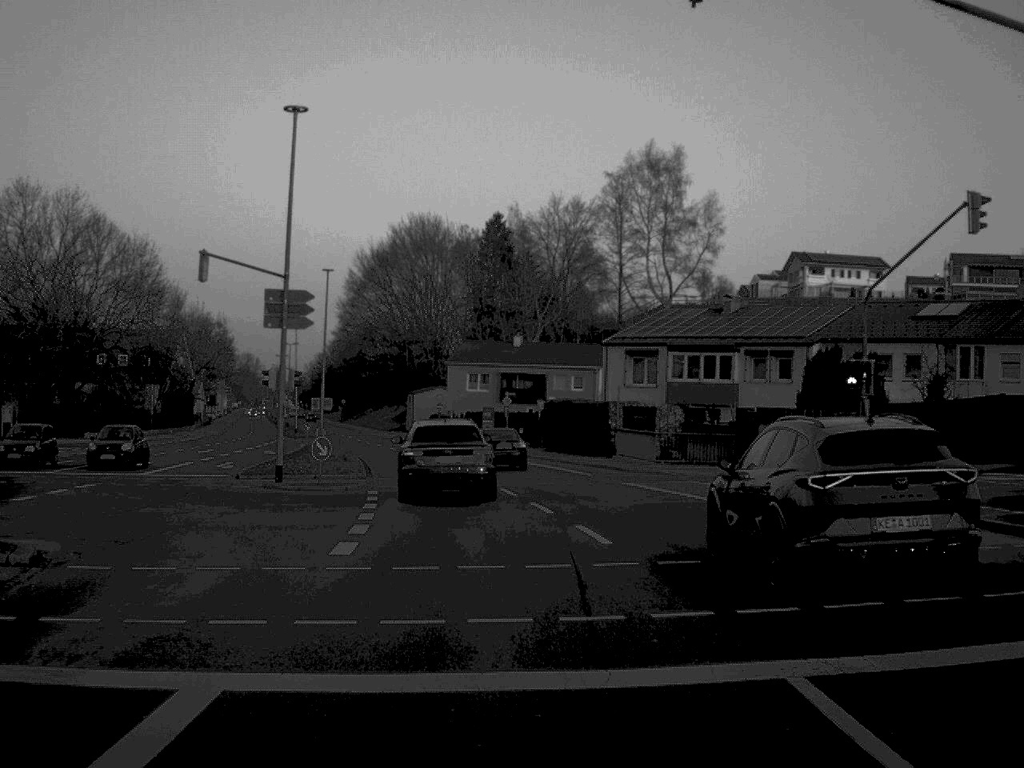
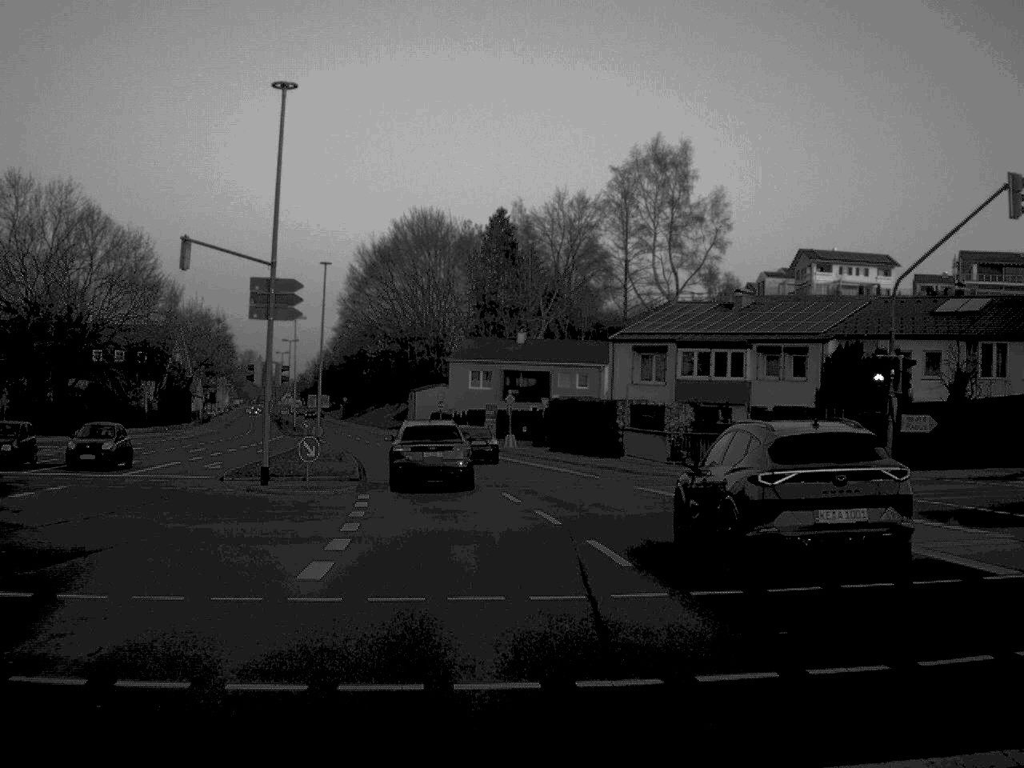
(0.0, +2.4) m; 0°
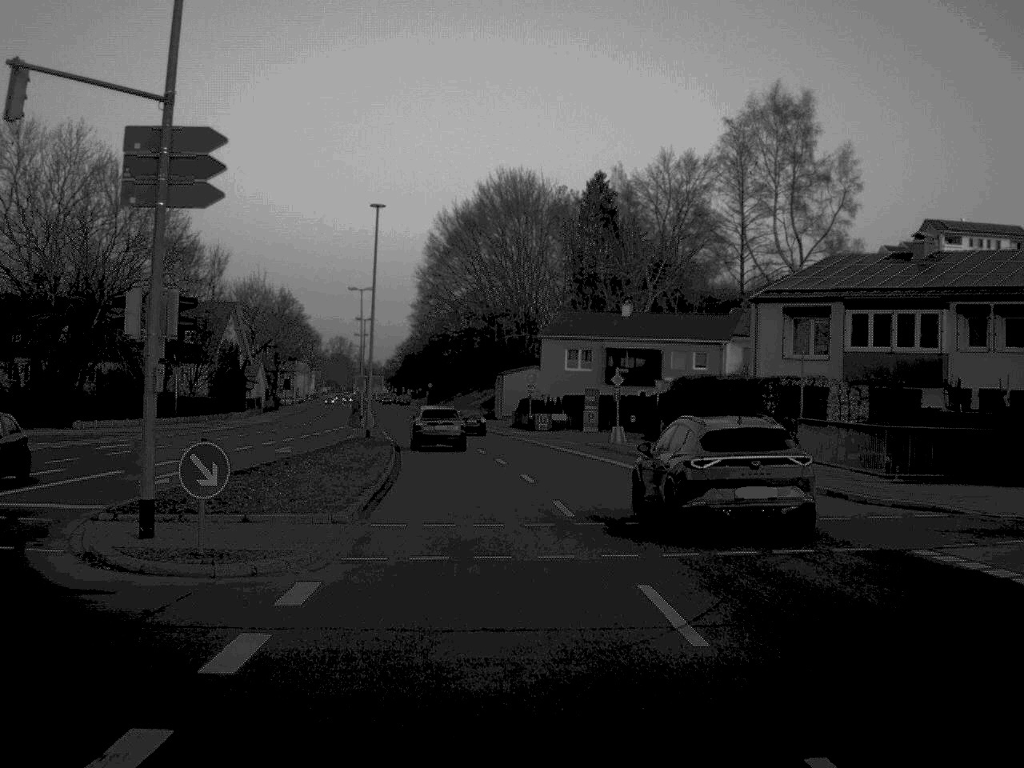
(-0.5, +16.9) m; -4°
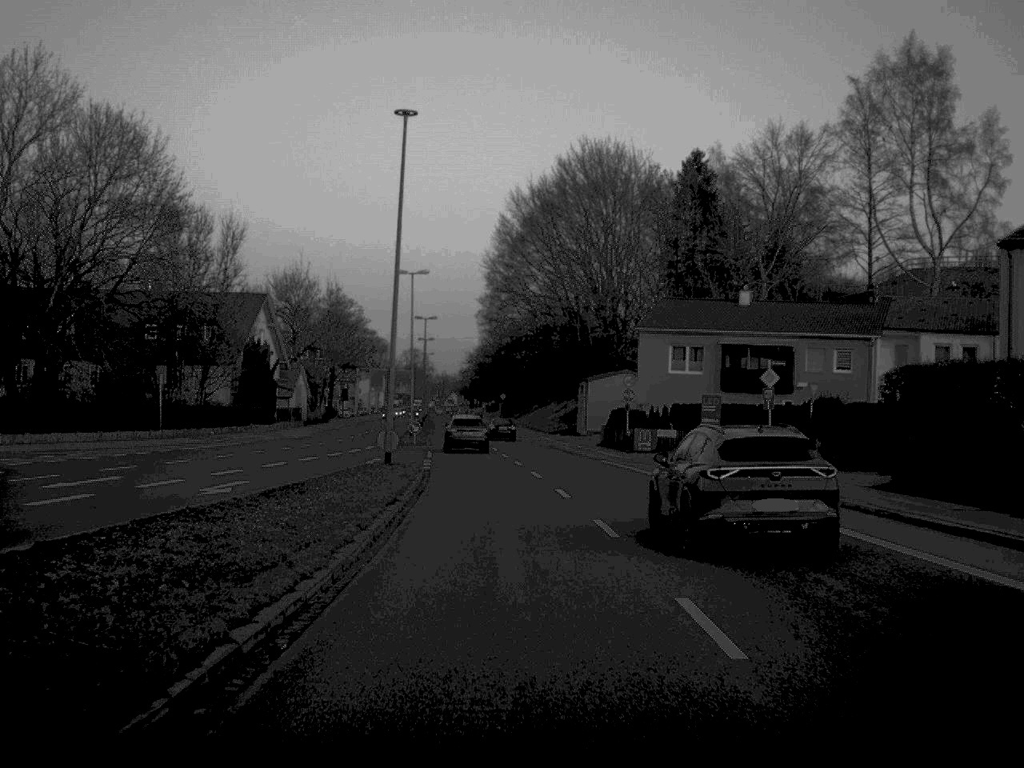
(-0.6, +19.9) m; -3°
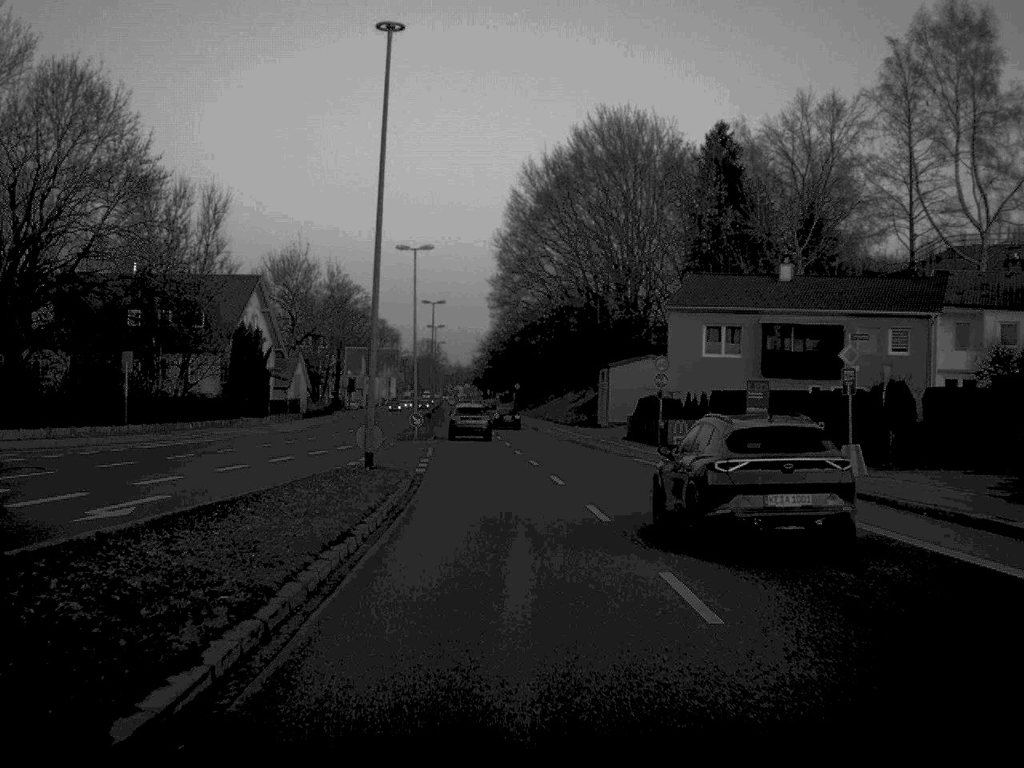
(0.0, +7.9) m; -1°
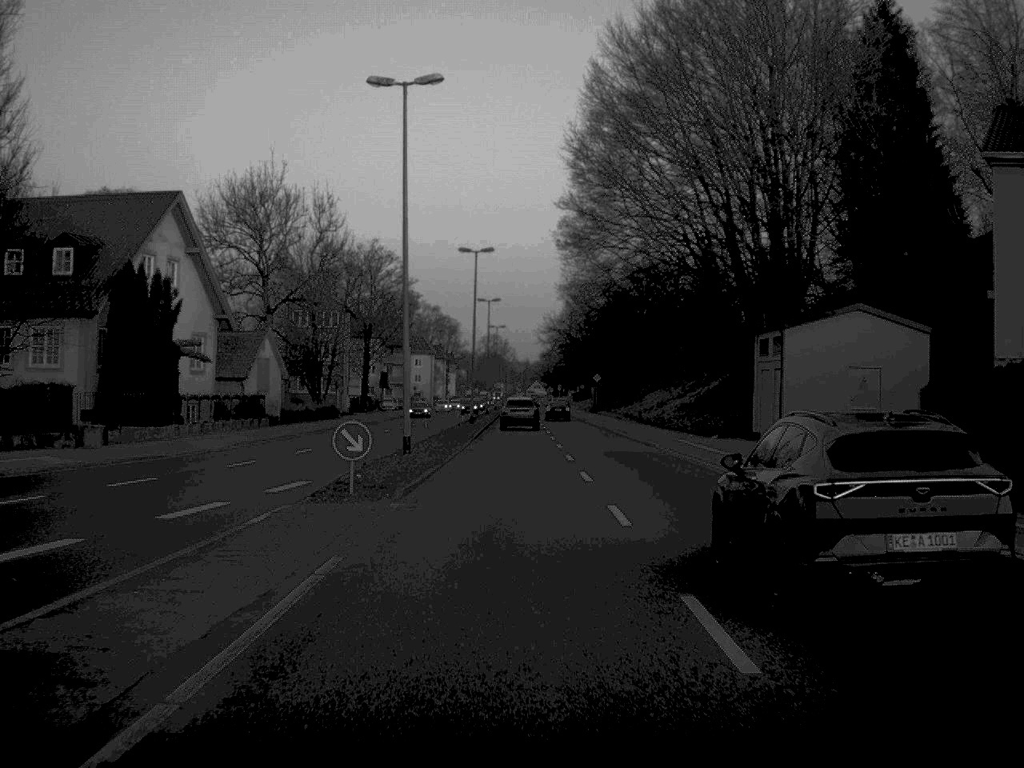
(-1.0, +37.6) m; -3°
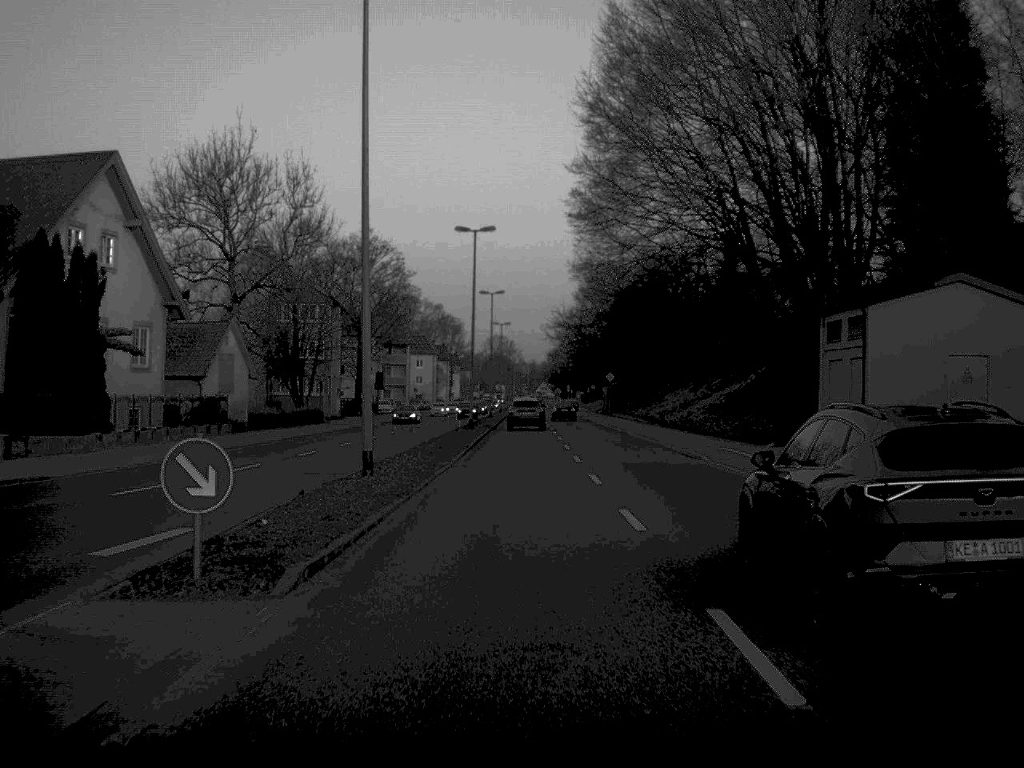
(0.0, +10.0) m; 0°
